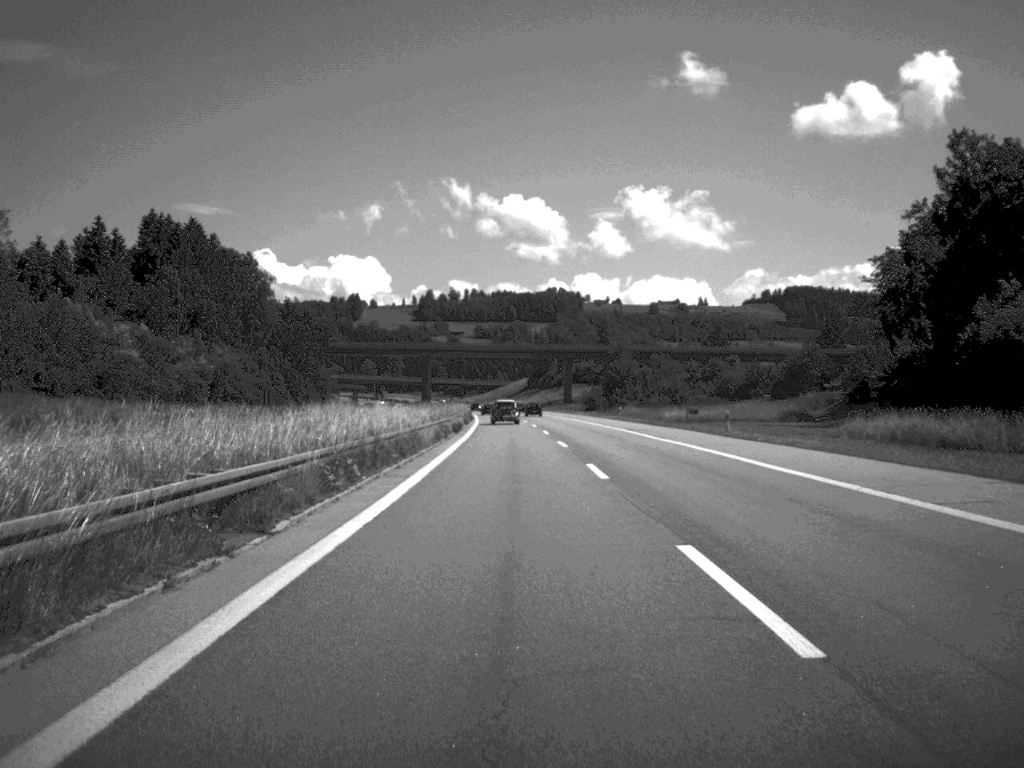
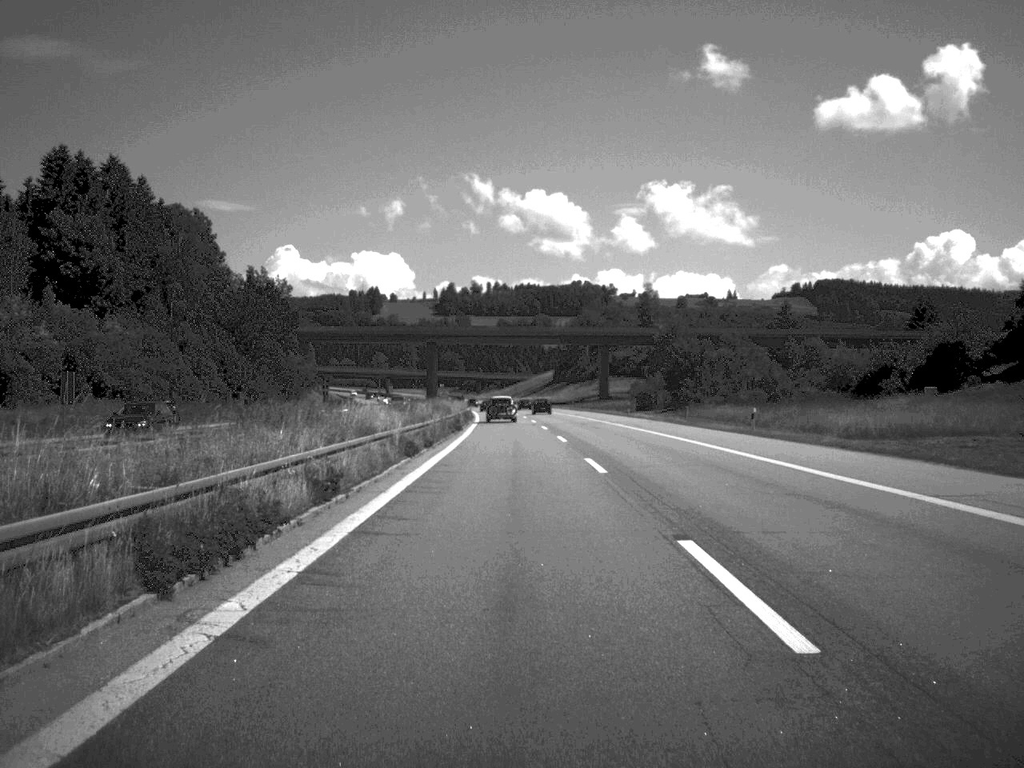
(-0.6, +53.4) m; -1°
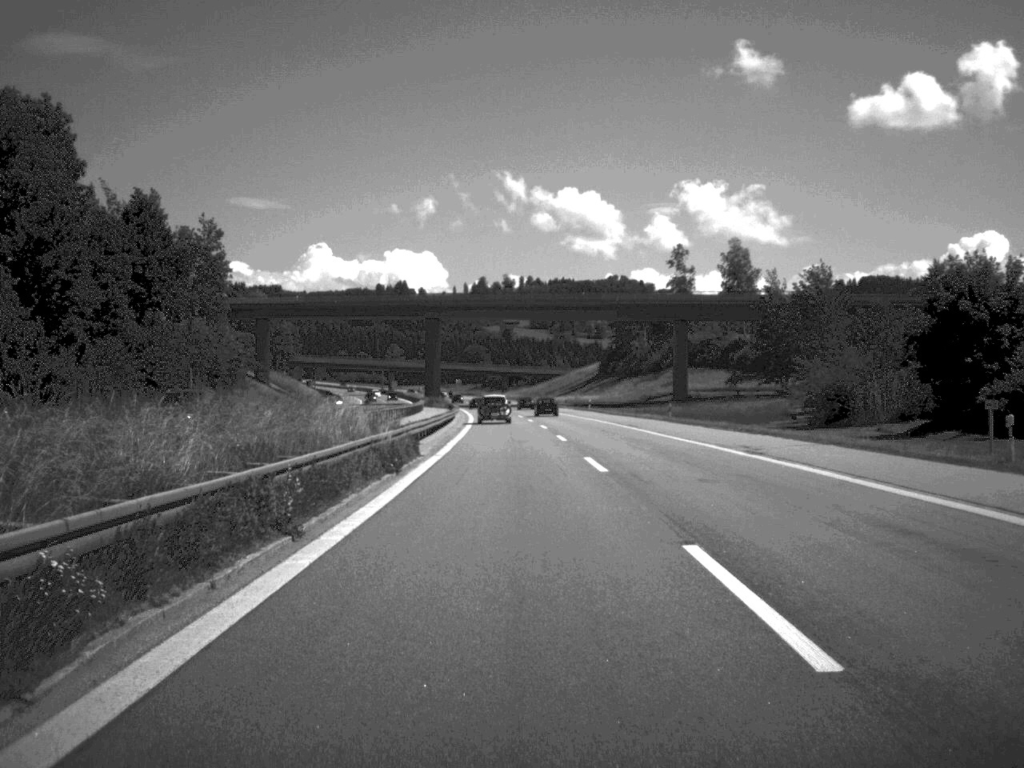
(-1.0, +74.9) m; -2°
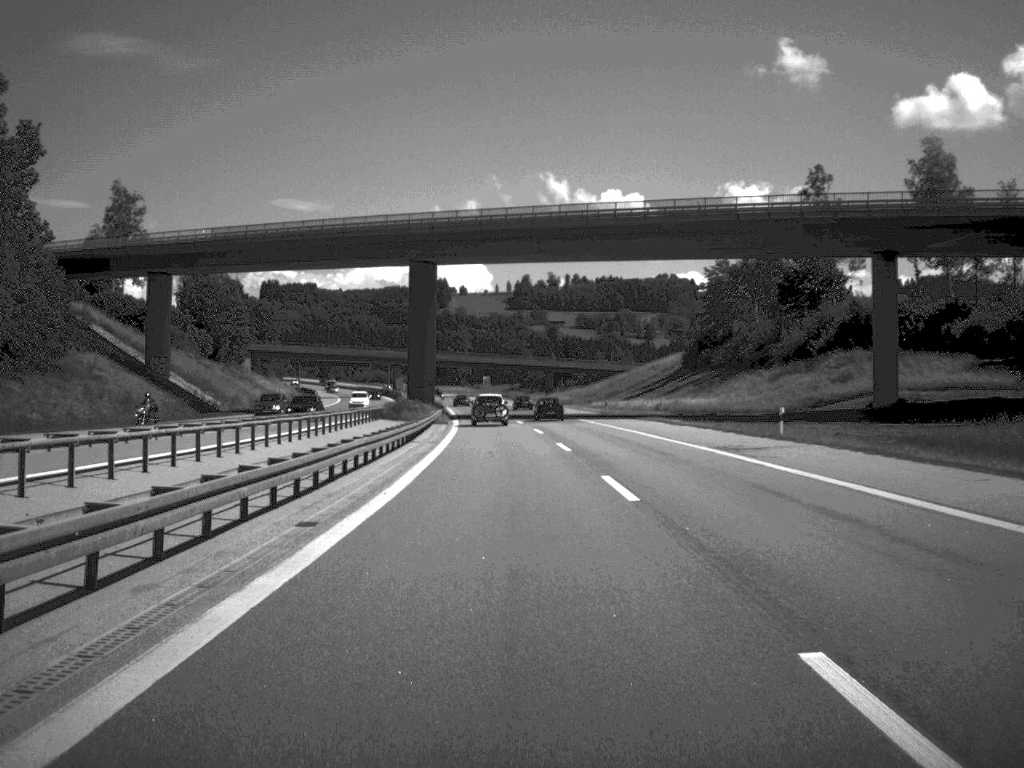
(-1.4, +78.2) m; -2°
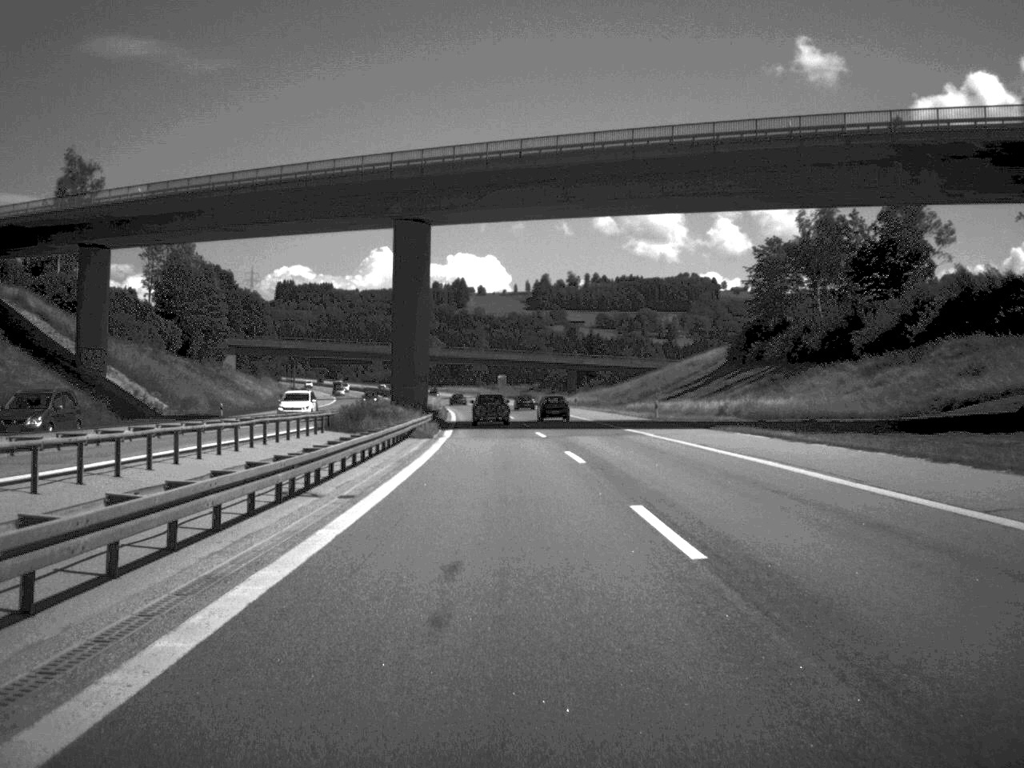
(-0.2, +25.0) m; -1°
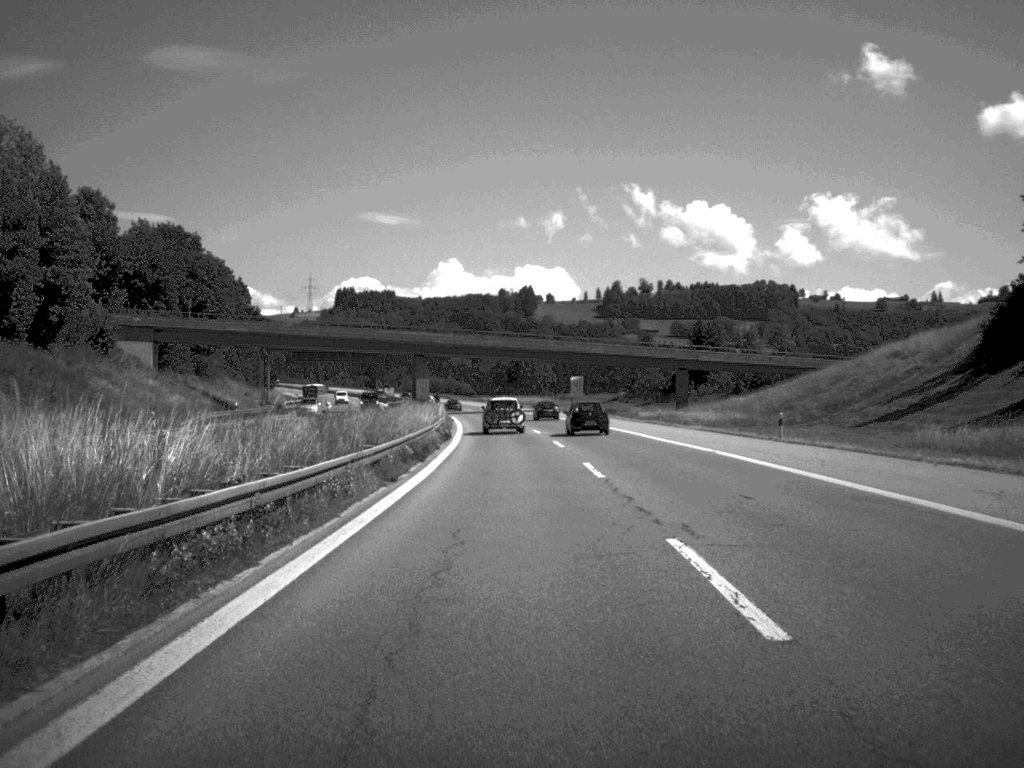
(-2.1, +72.7) m; -3°
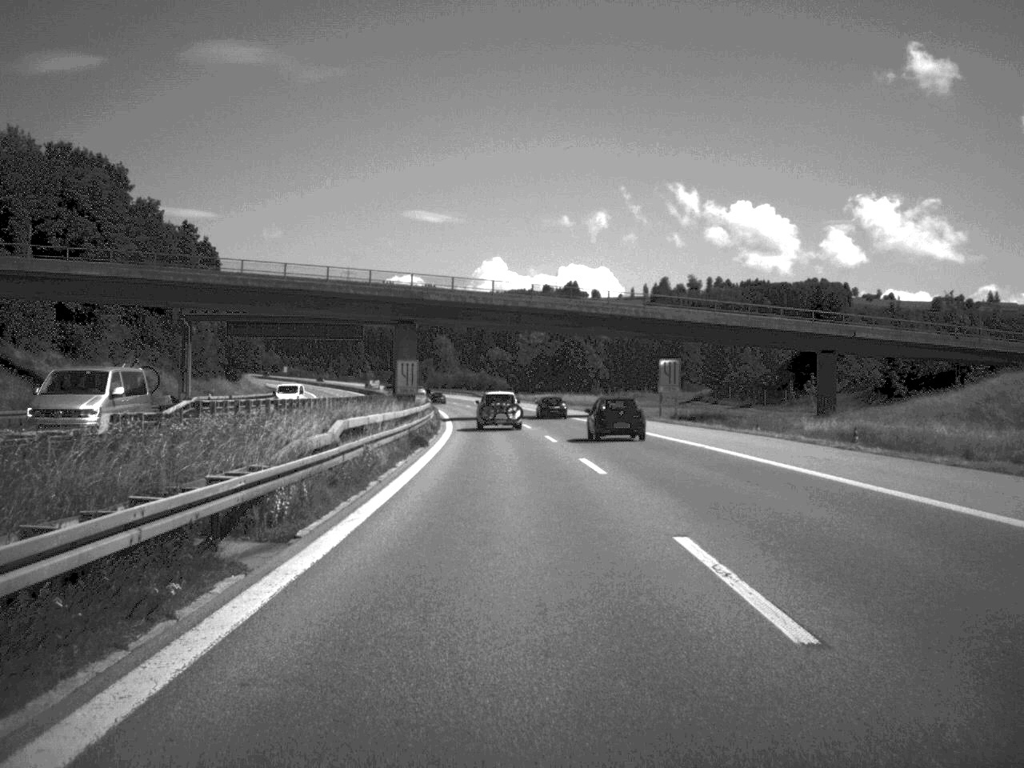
(-0.9, +52.2) m; -2°
